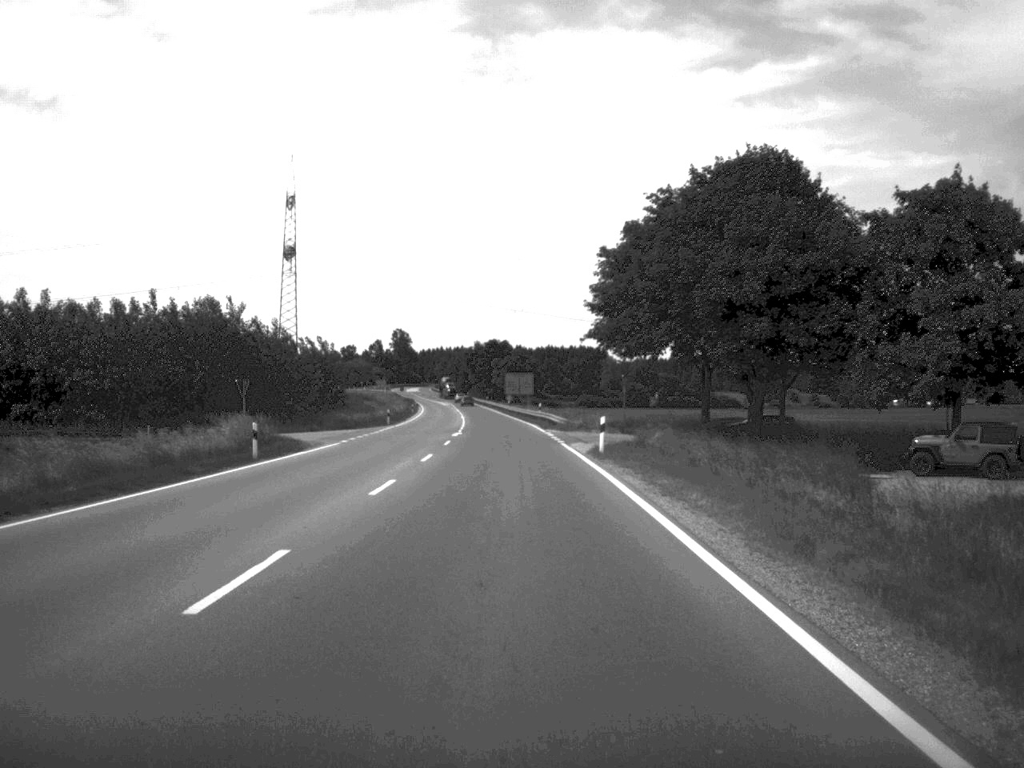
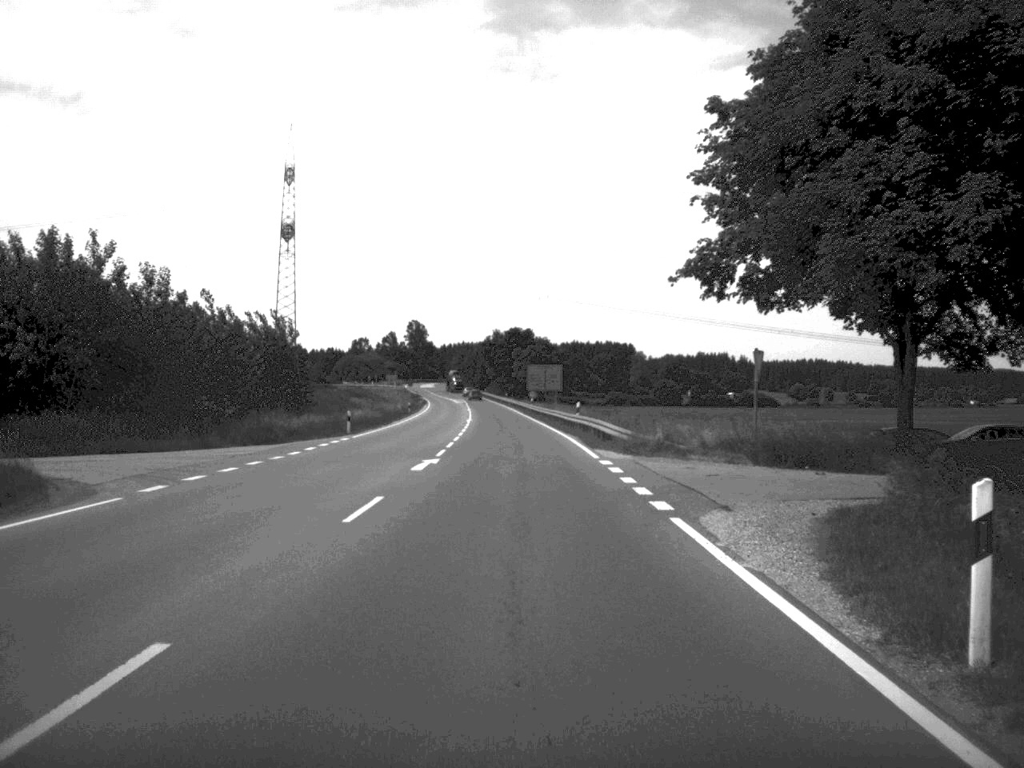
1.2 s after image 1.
(-0.3, +28.8) m; -1°
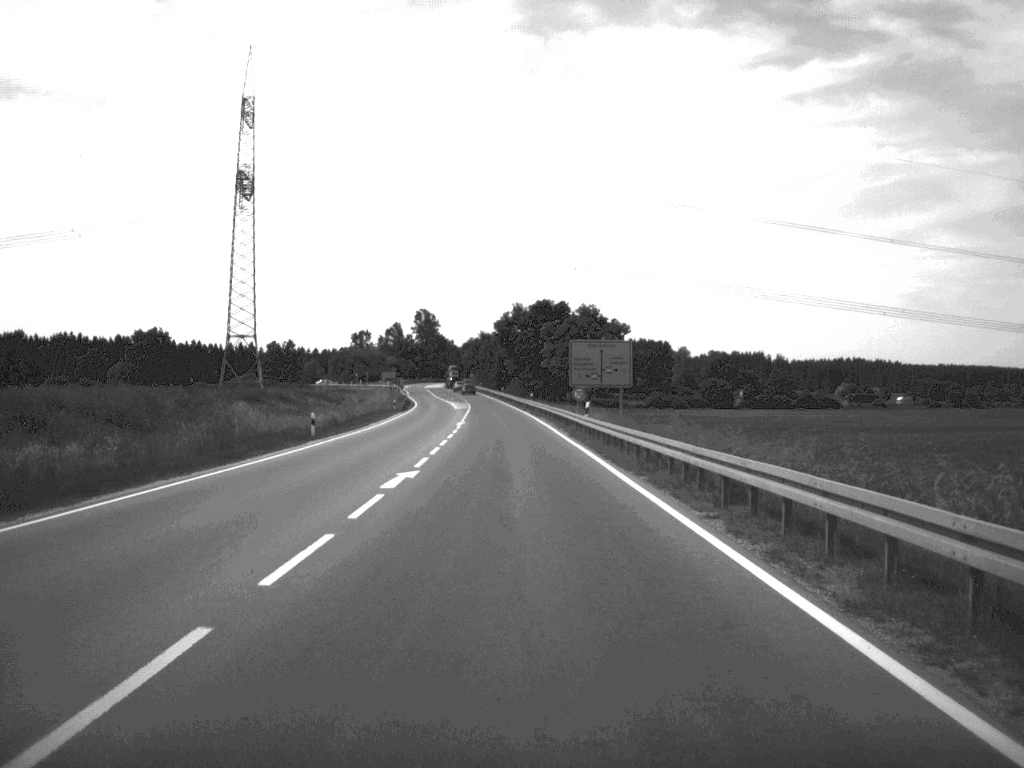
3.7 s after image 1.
(-0.7, +58.5) m; -1°
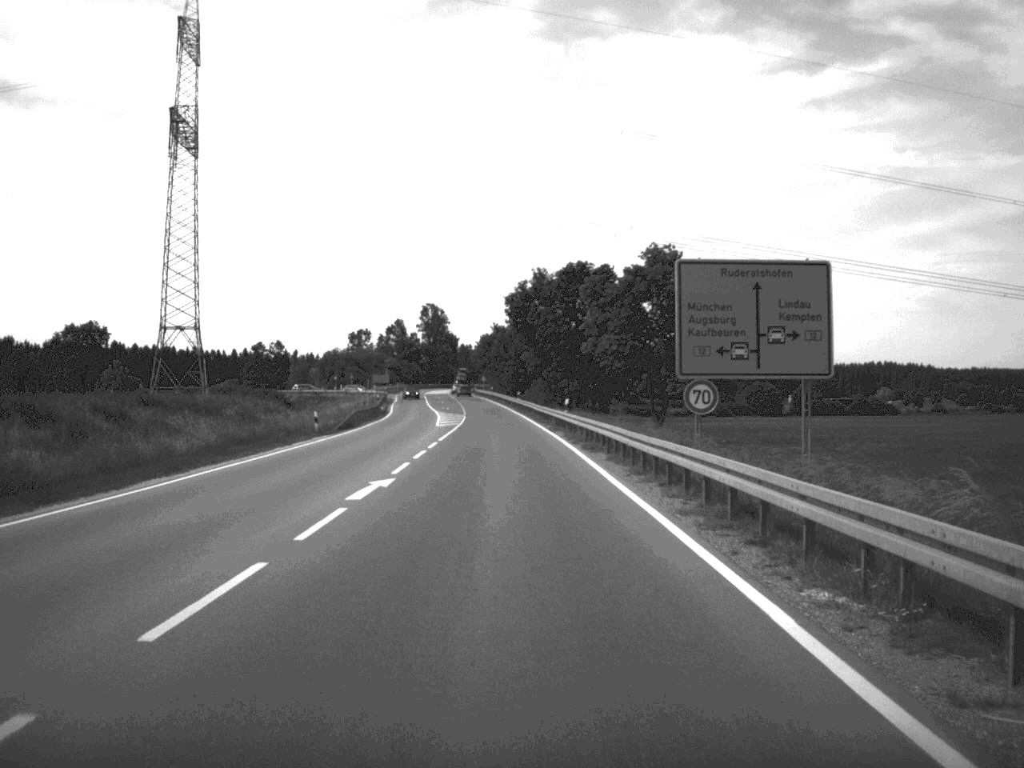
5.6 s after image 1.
(-0.3, +43.9) m; -1°
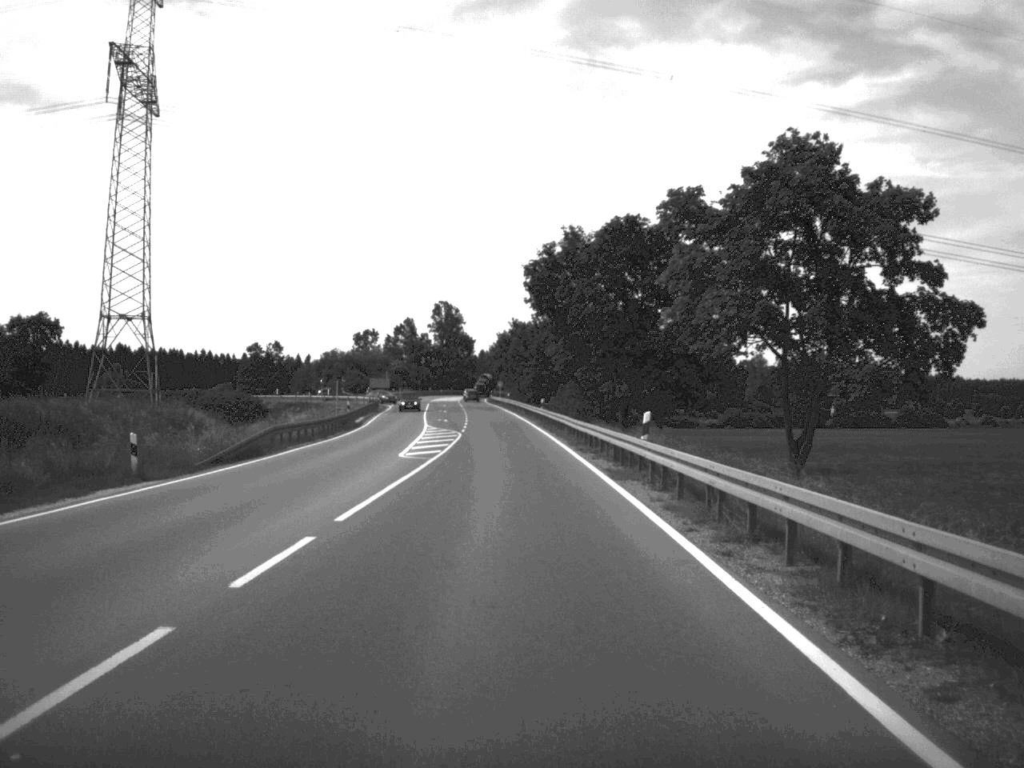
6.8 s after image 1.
(-0.2, +27.2) m; -1°
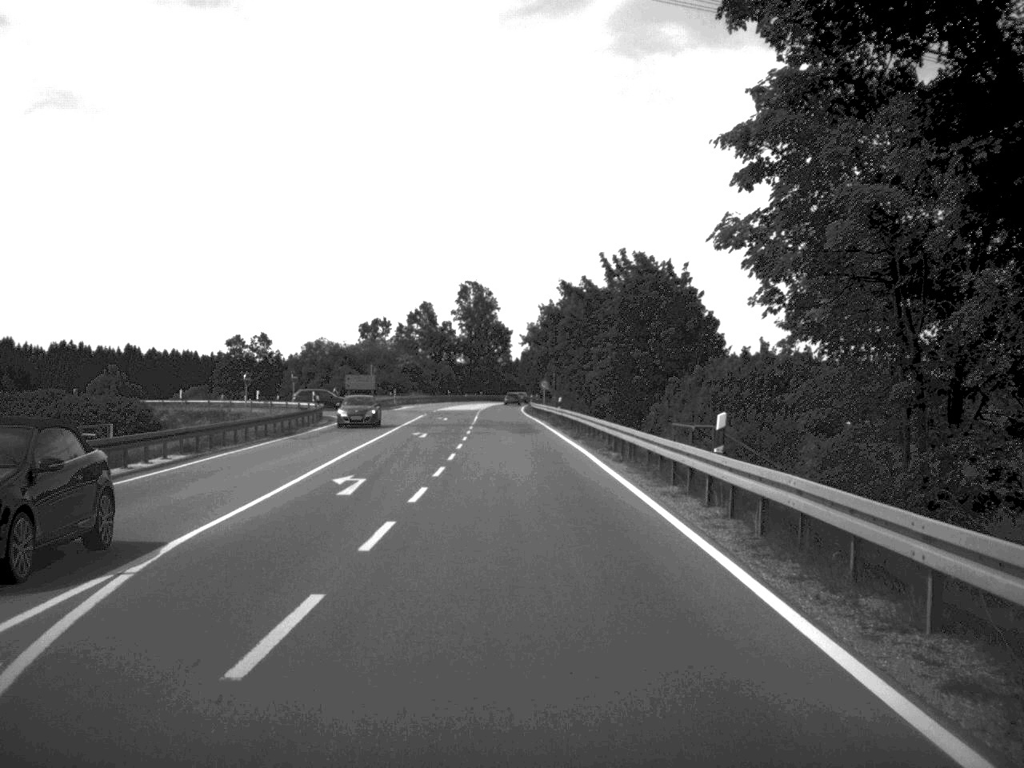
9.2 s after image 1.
(-1.1, +54.9) m; -2°
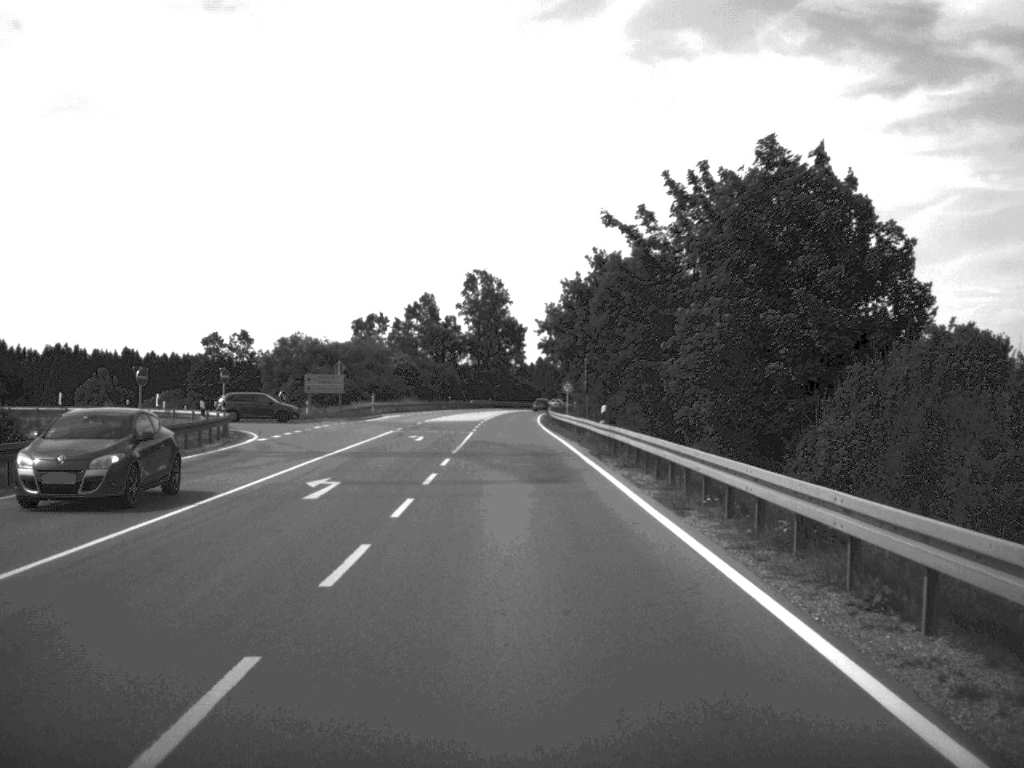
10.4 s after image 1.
(-0.1, +25.6) m; -1°
